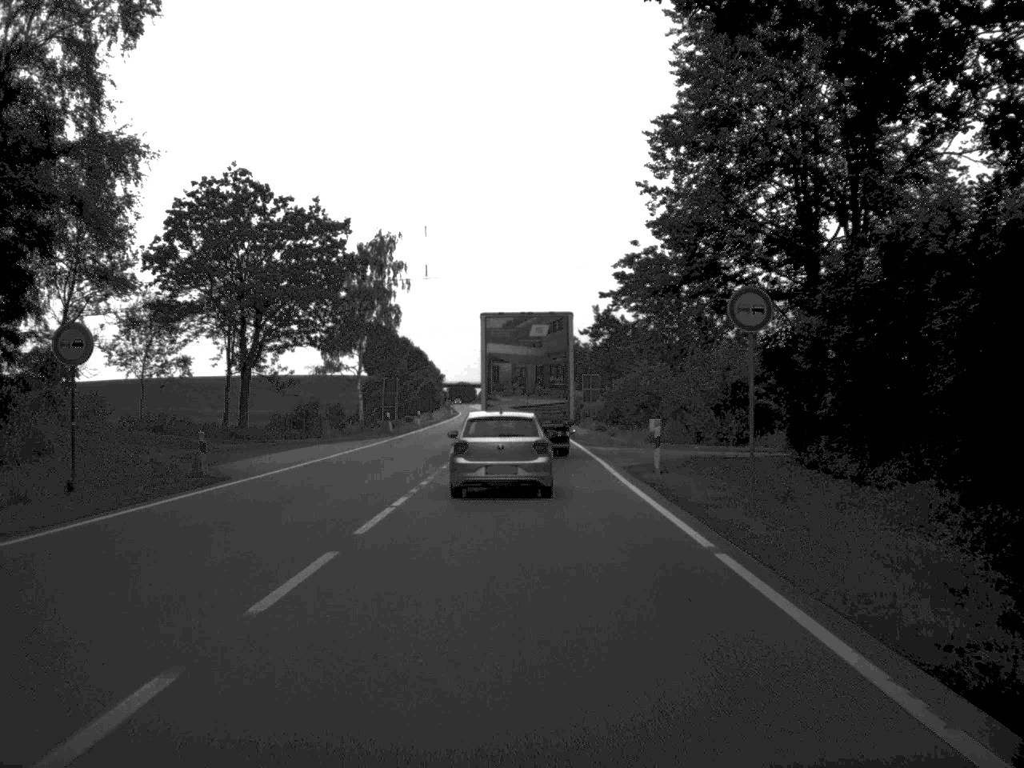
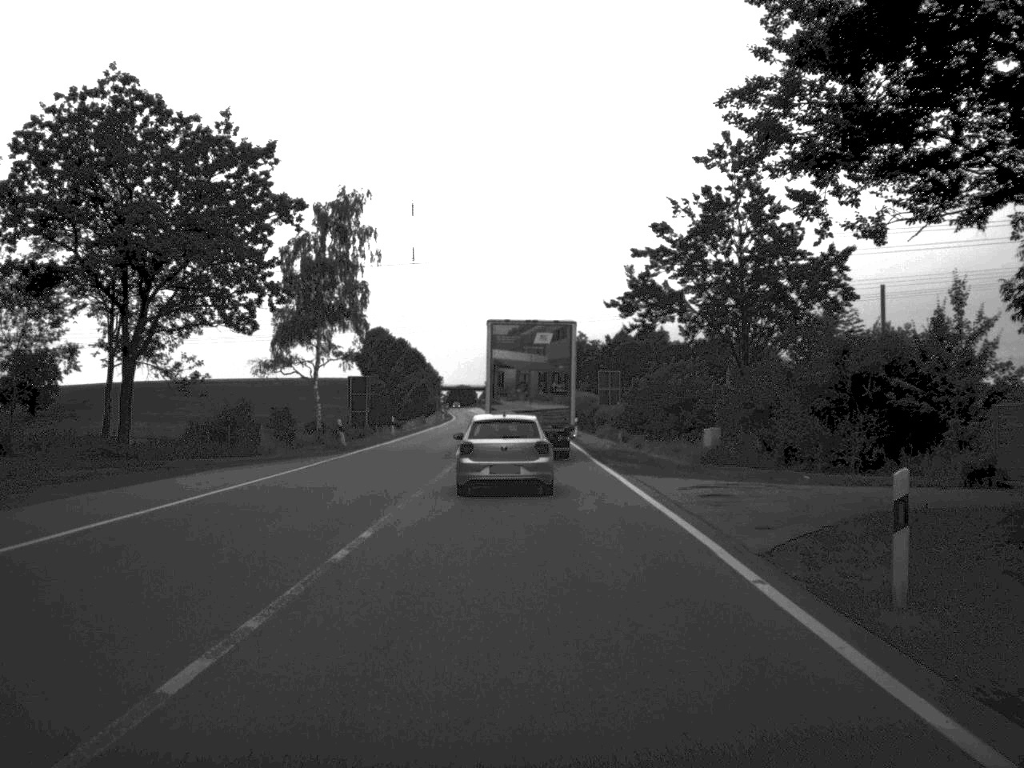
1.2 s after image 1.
(0.0, +17.8) m; 0°
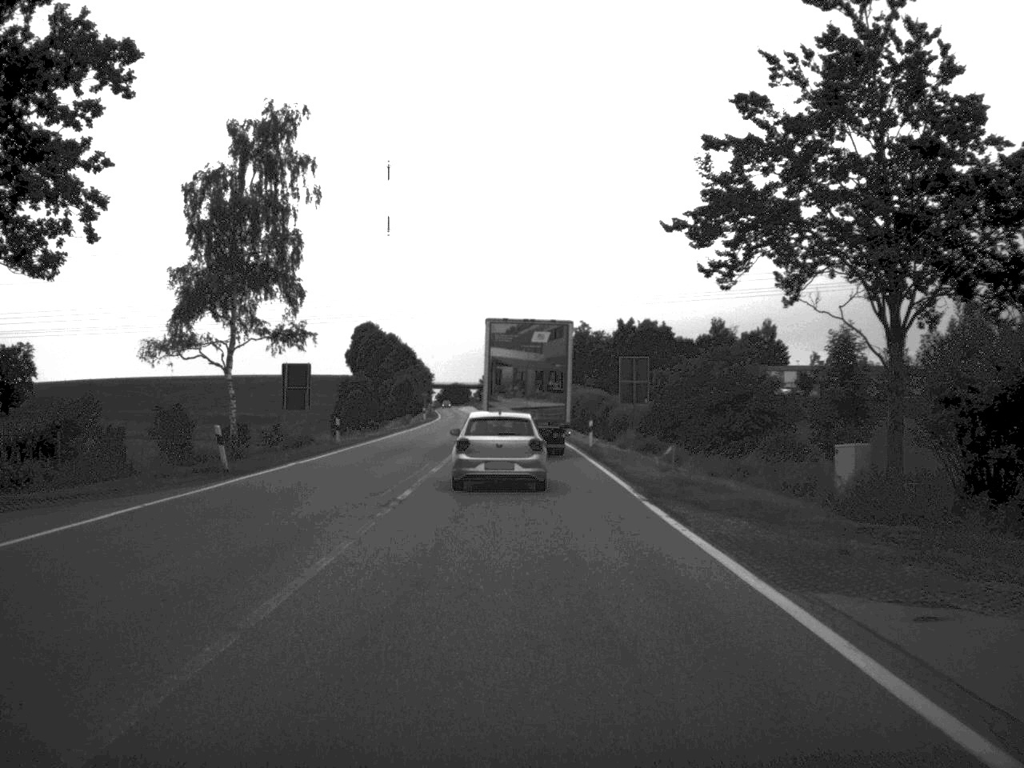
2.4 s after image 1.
(0.0, +18.7) m; 0°
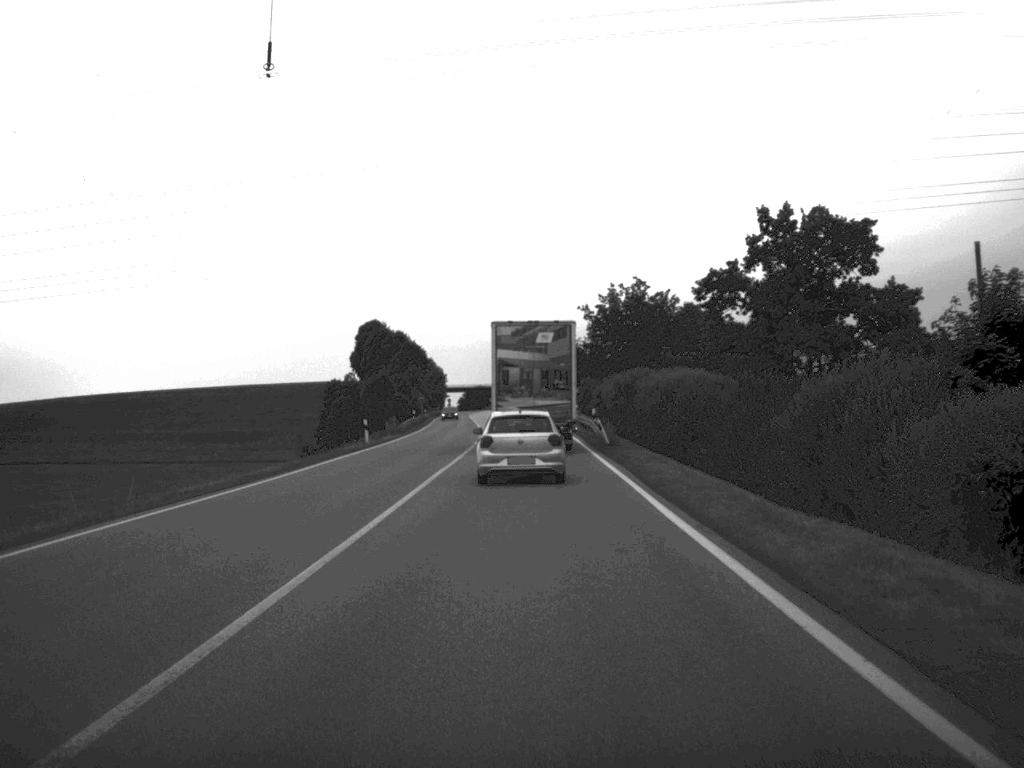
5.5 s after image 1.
(-0.3, +51.3) m; -1°
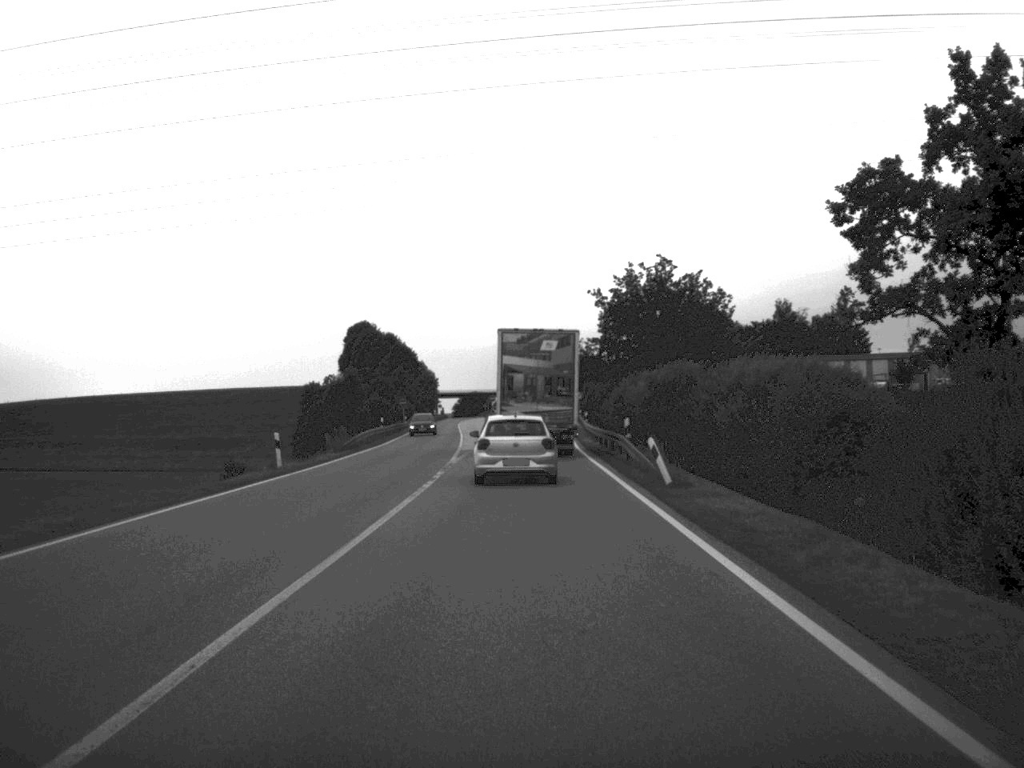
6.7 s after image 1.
(0.0, +19.7) m; 0°
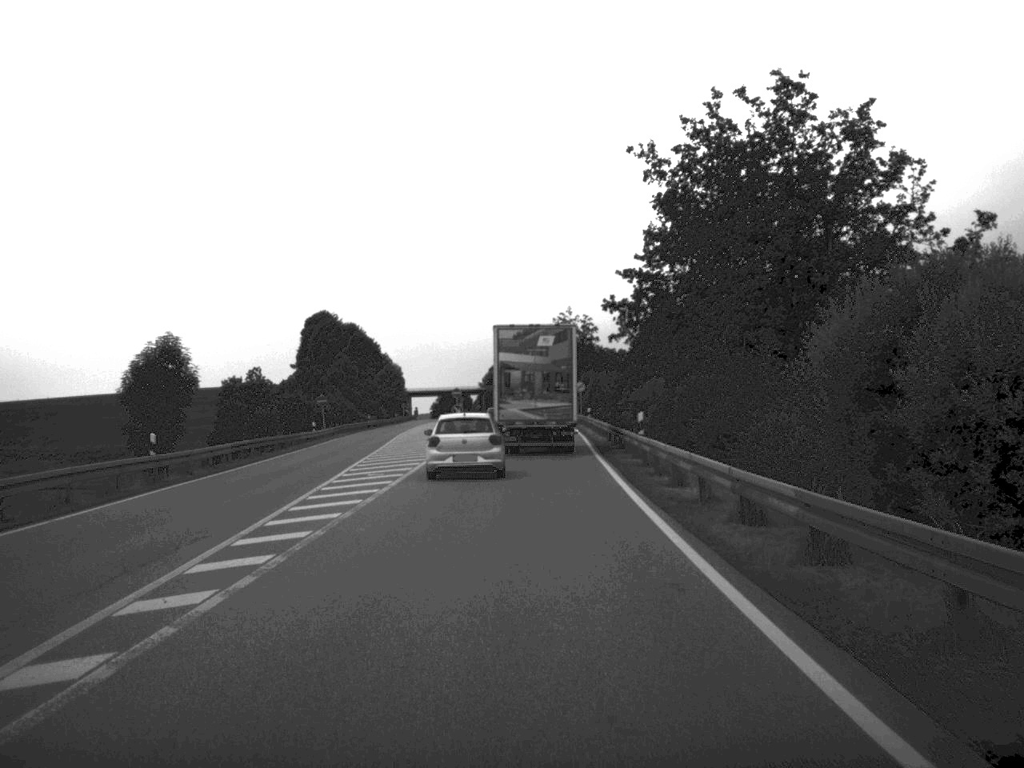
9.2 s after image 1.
(+0.3, +45.3) m; +1°
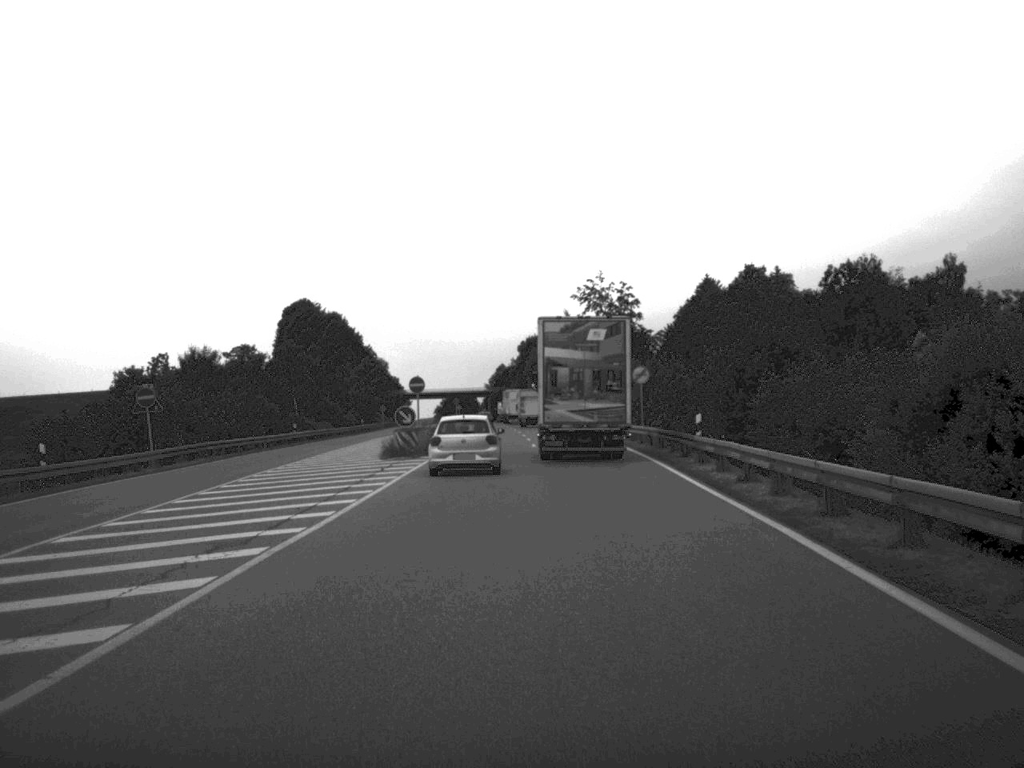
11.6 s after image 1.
(-0.3, +46.0) m; -1°
